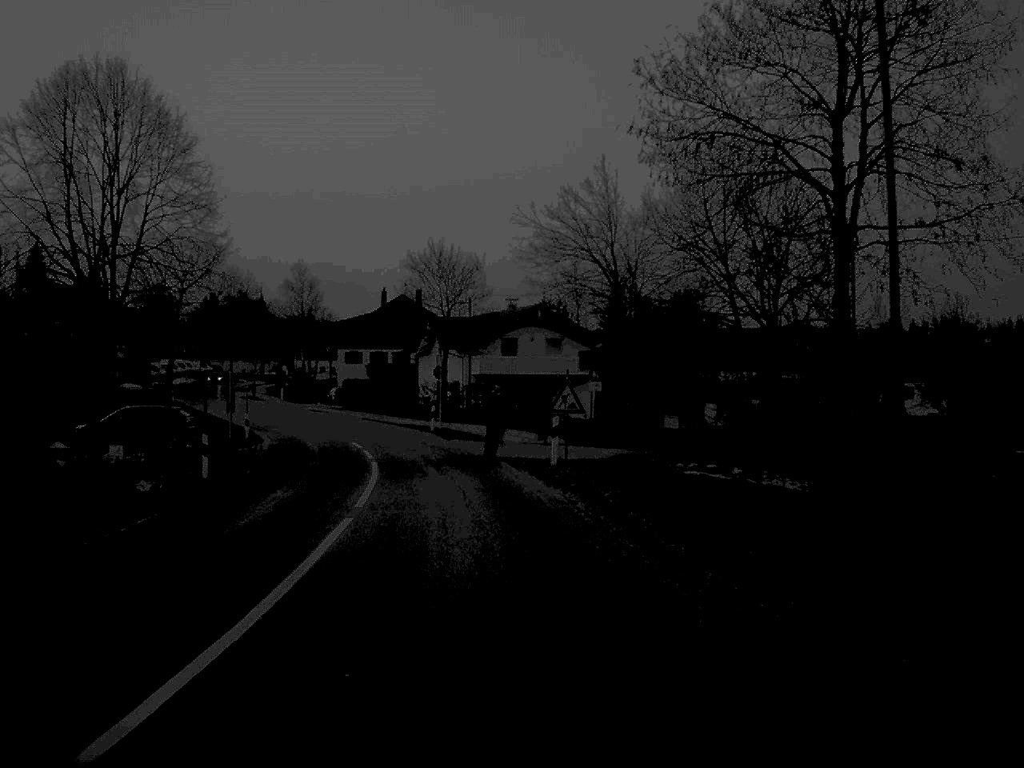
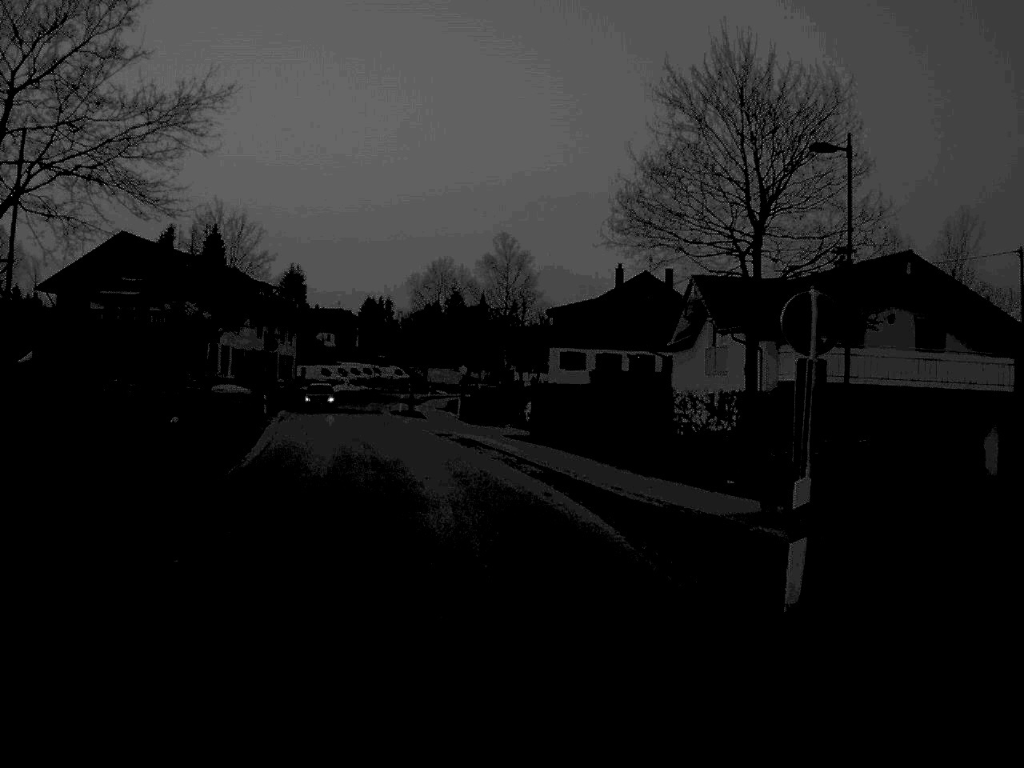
(-3.5, +39.7) m; -11°
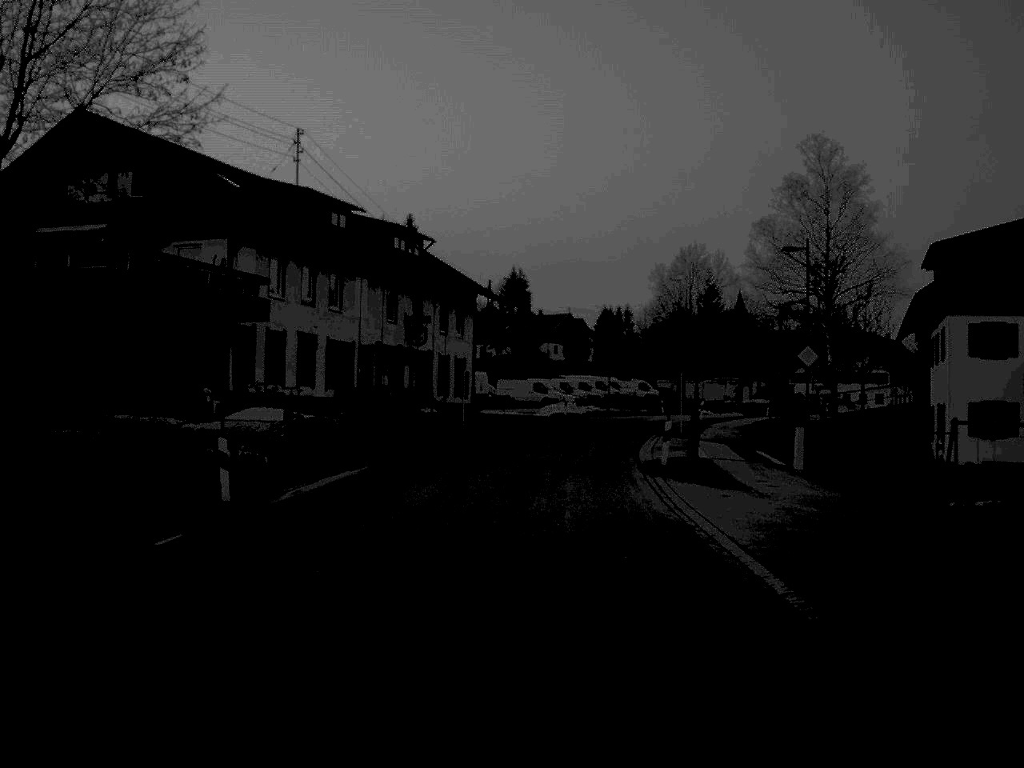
(-4.5, +43.9) m; -11°
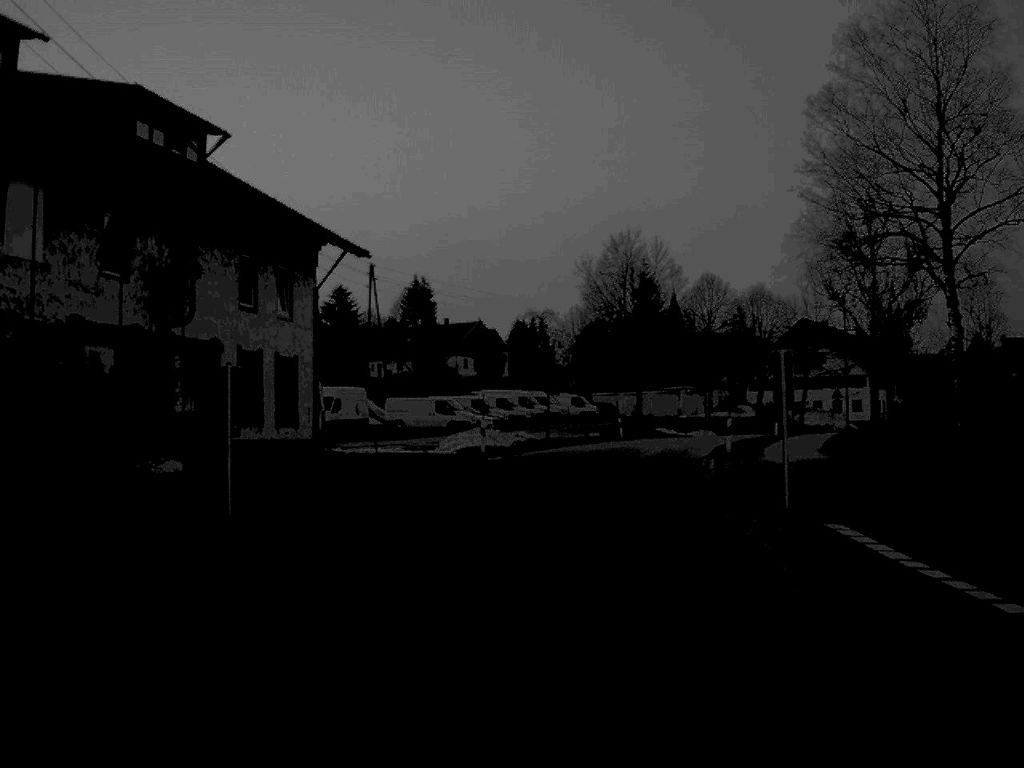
(+0.6, +28.1) m; +4°
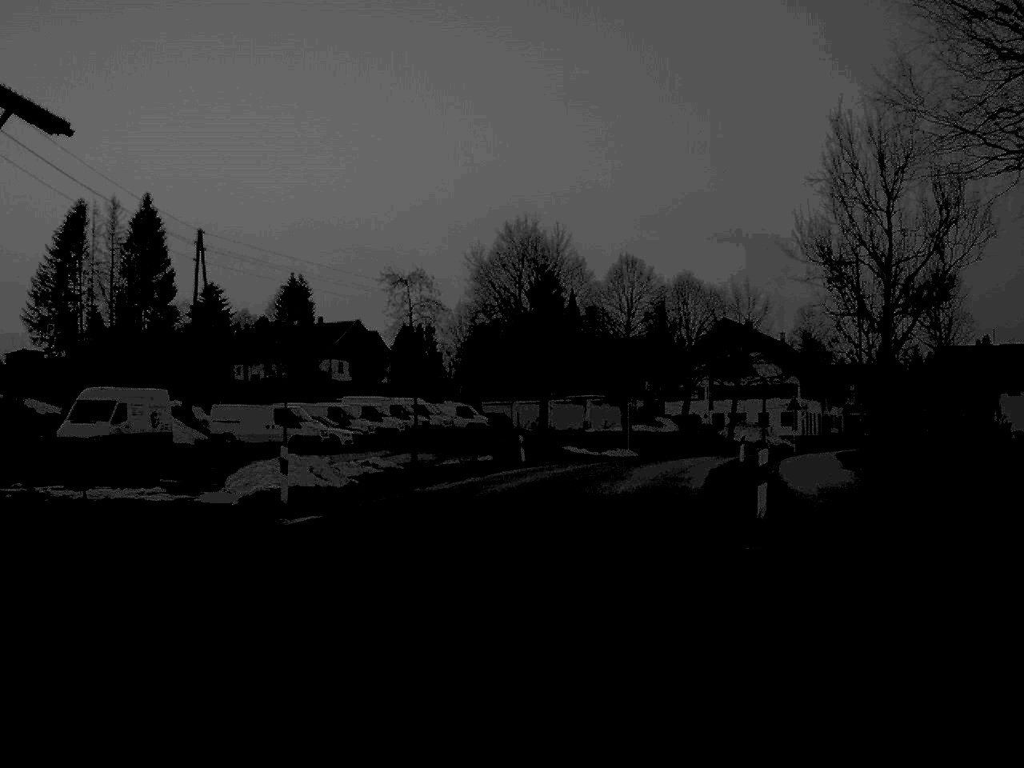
(+0.8, +17.8) m; +5°
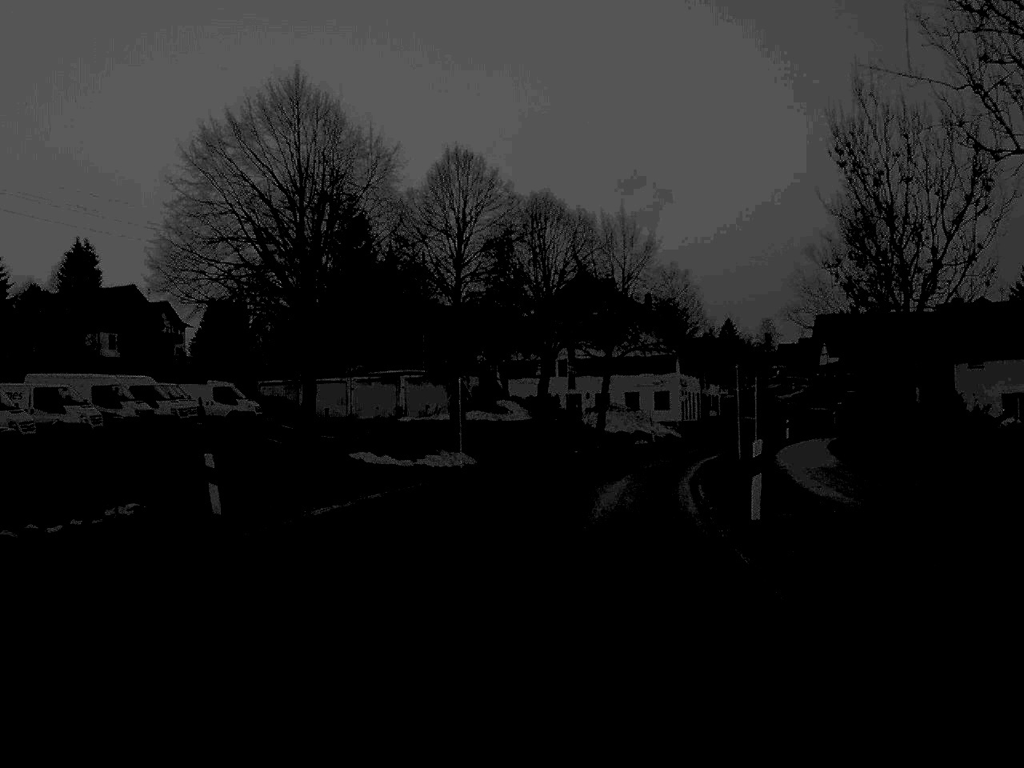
(+1.8, +26.4) m; +8°
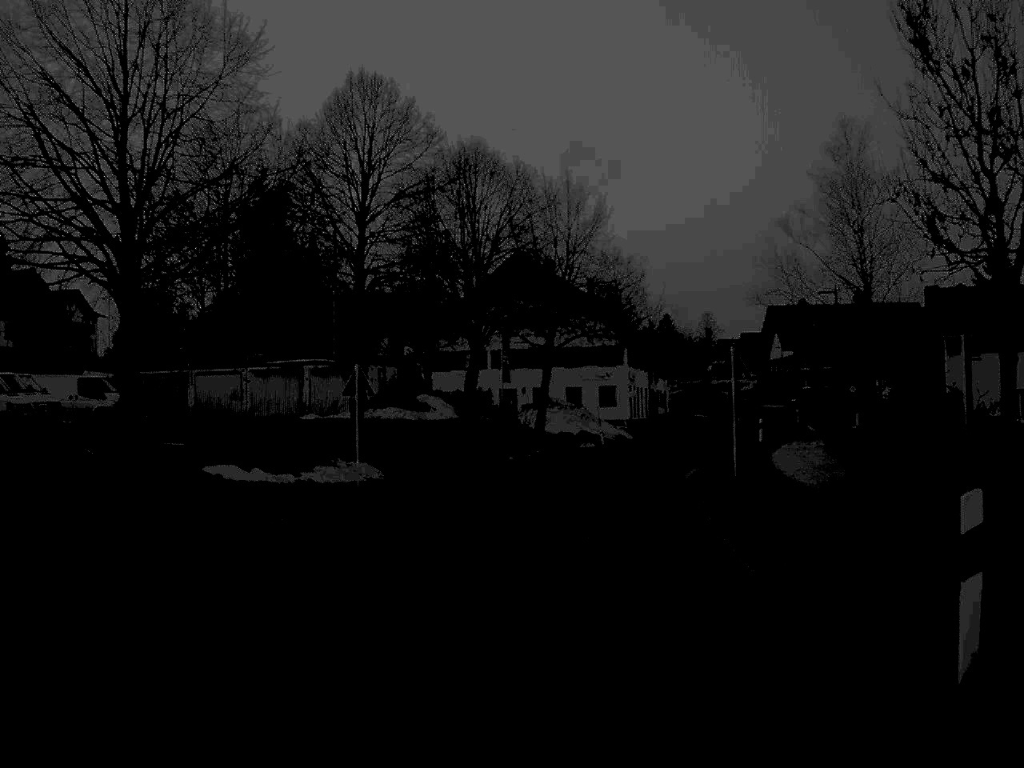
(+0.3, +10.4) m; +3°
